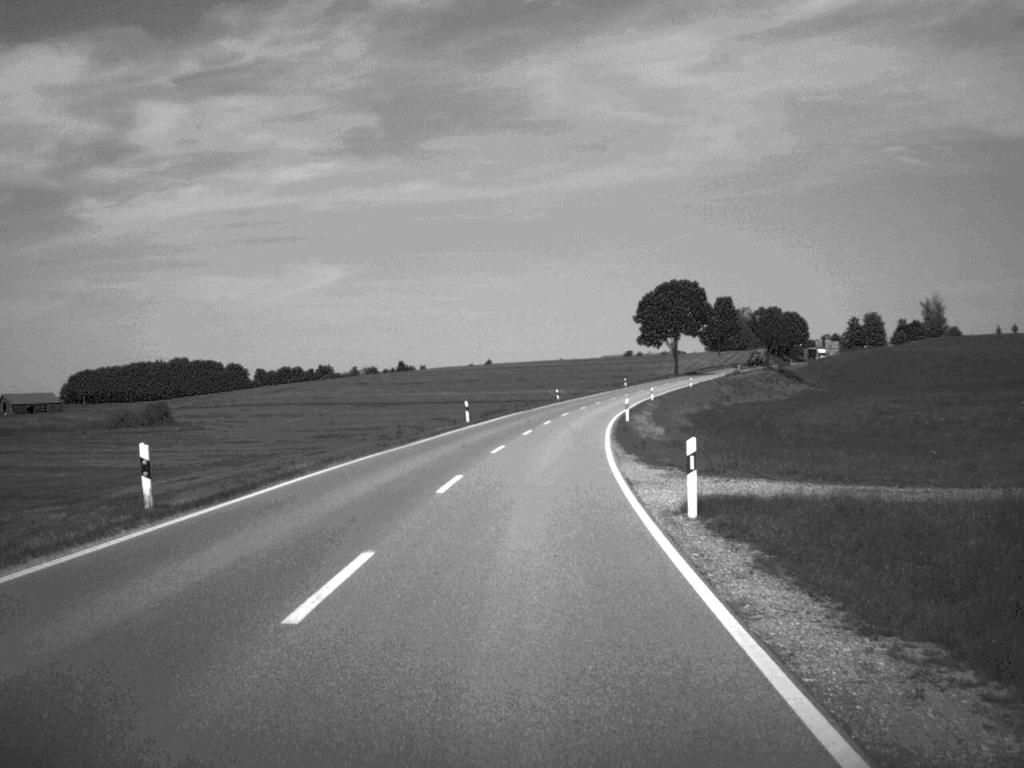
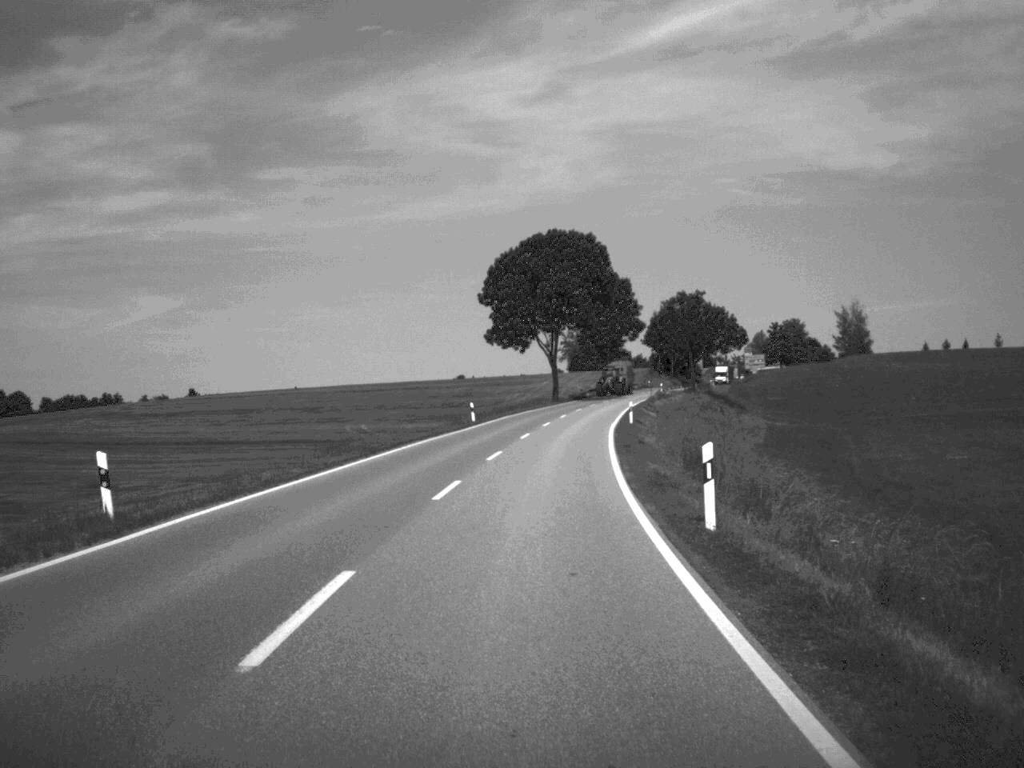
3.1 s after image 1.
(+5.5, +83.6) m; +8°
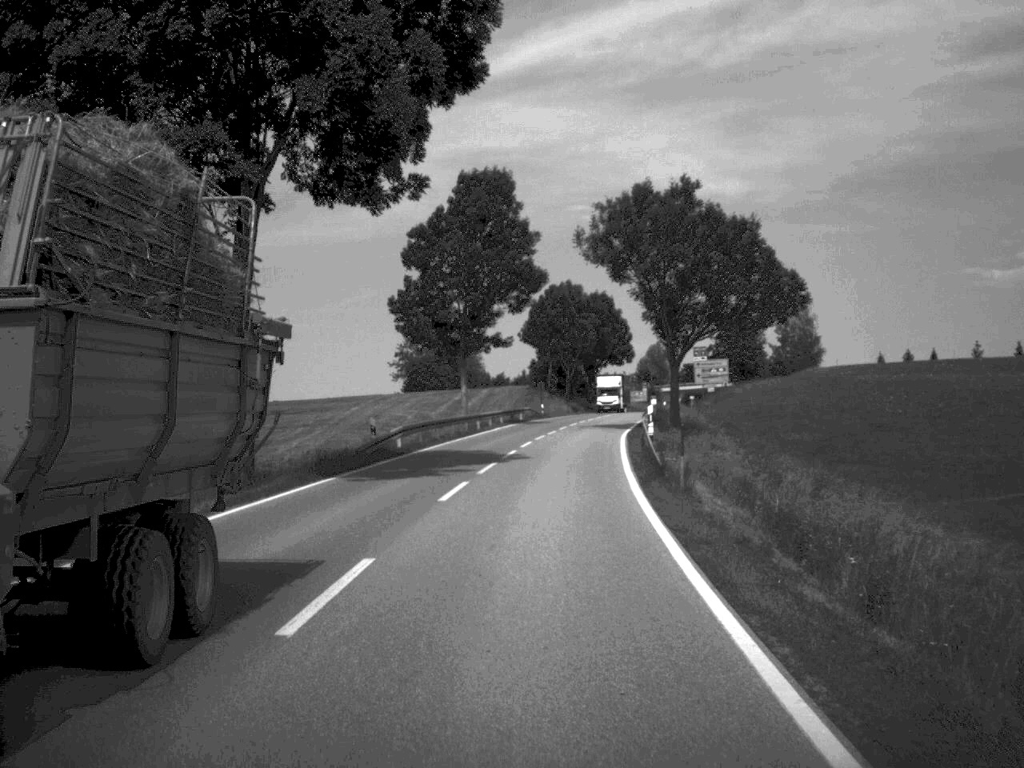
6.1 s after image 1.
(+5.0, +81.0) m; +7°
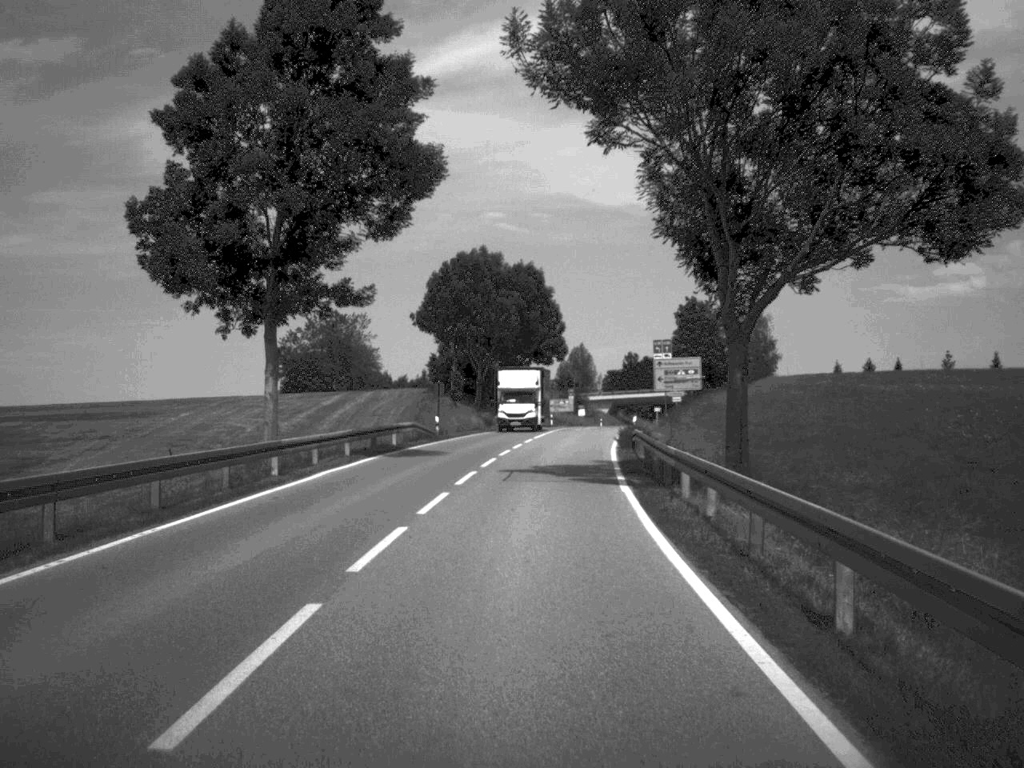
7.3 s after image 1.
(+1.1, +31.9) m; +4°
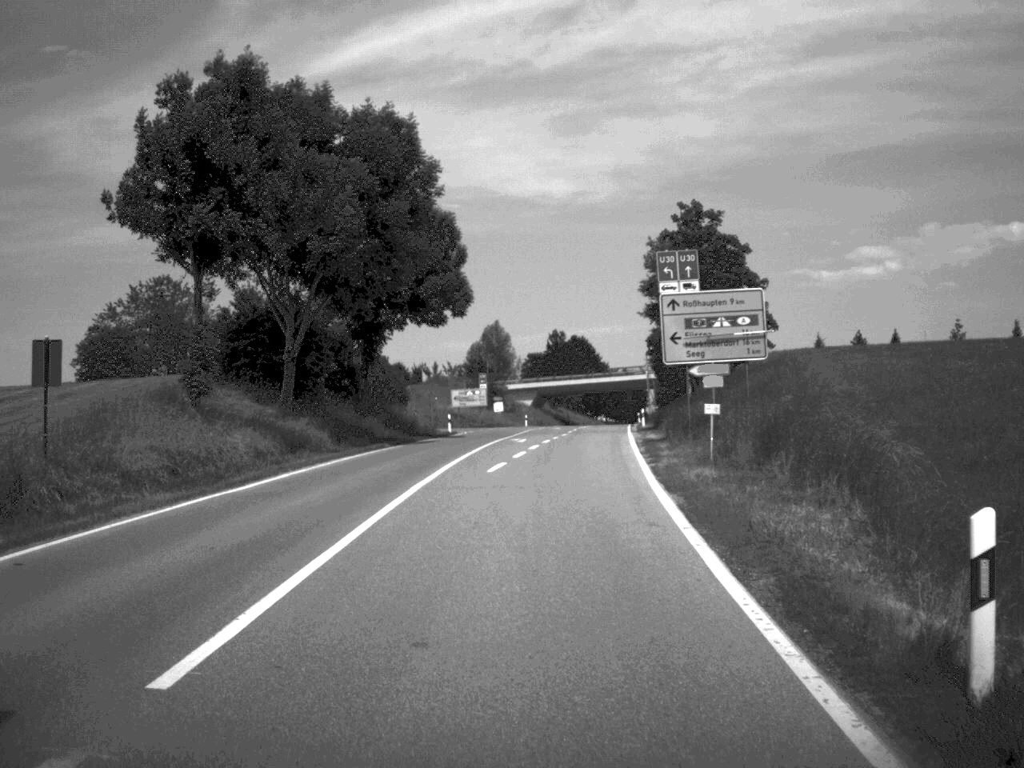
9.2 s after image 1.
(+1.7, +45.7) m; +4°
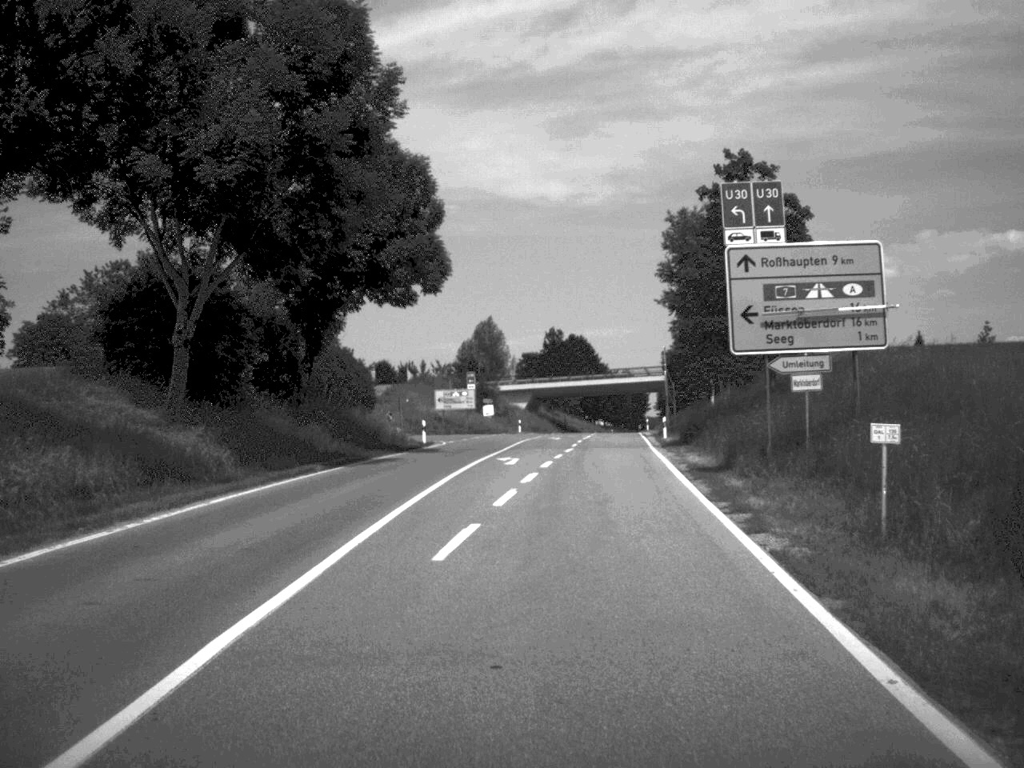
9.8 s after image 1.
(0.0, +13.2) m; 0°
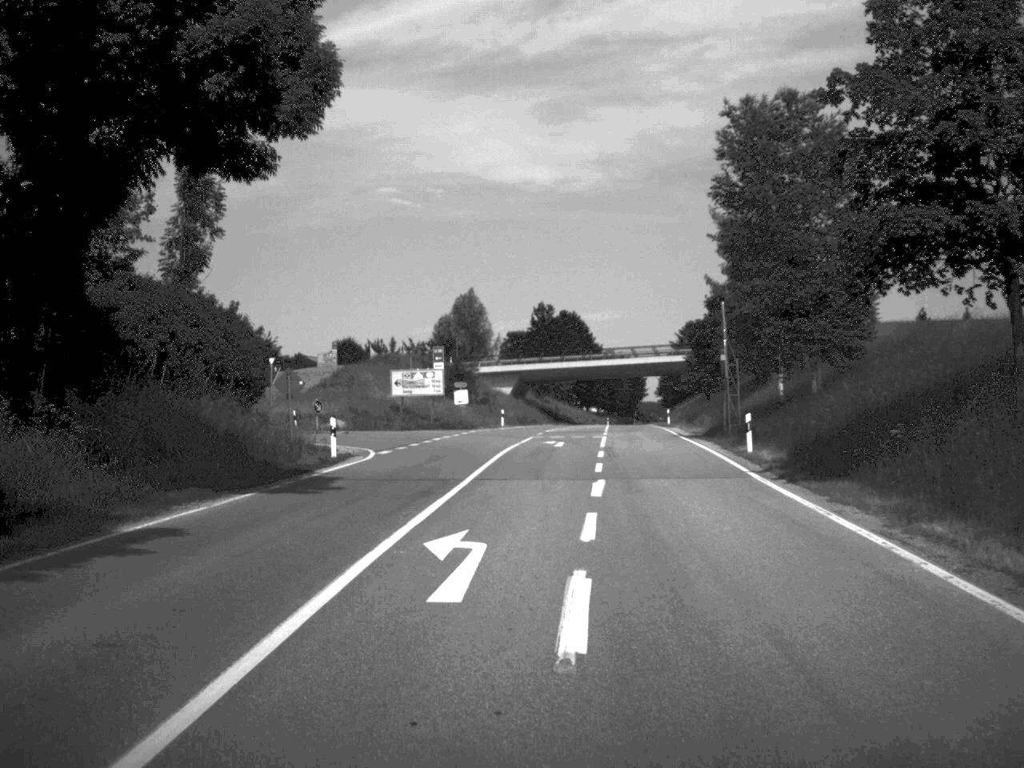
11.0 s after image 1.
(0.0, +22.9) m; +1°
